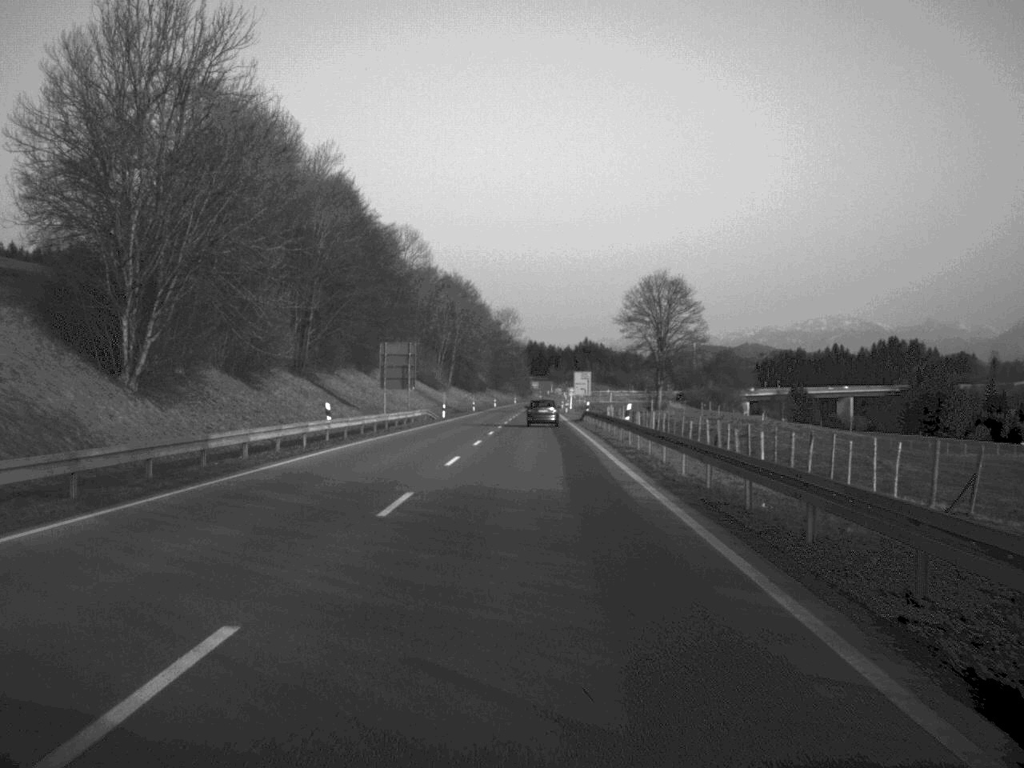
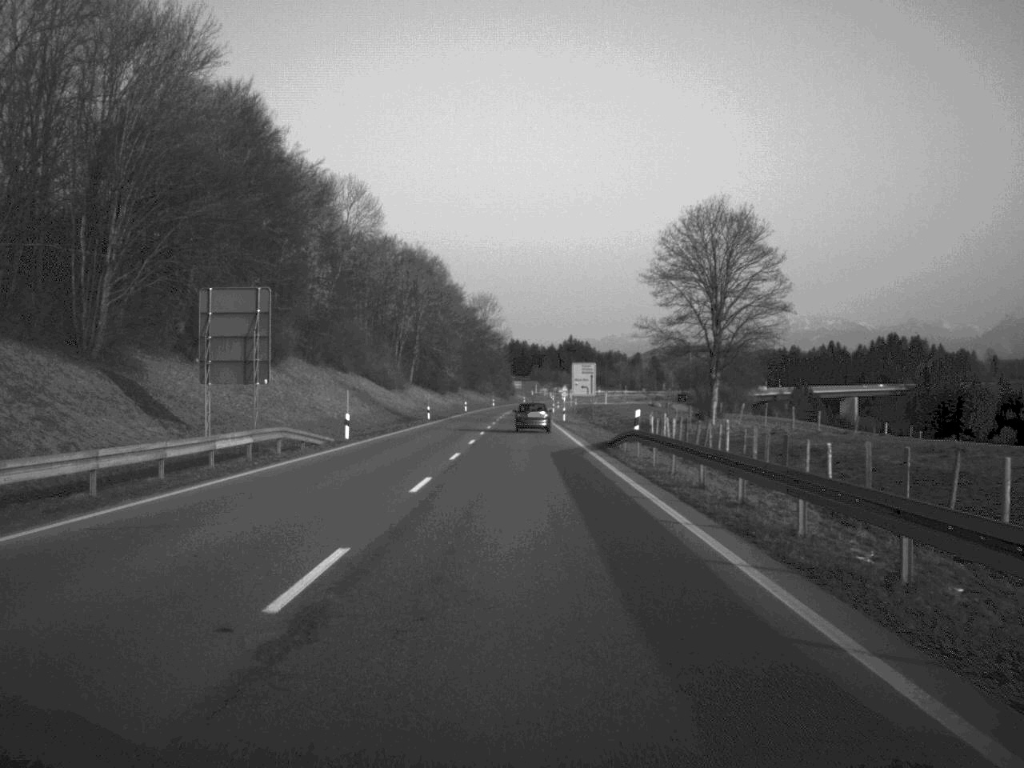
(+0.3, +42.7) m; +1°
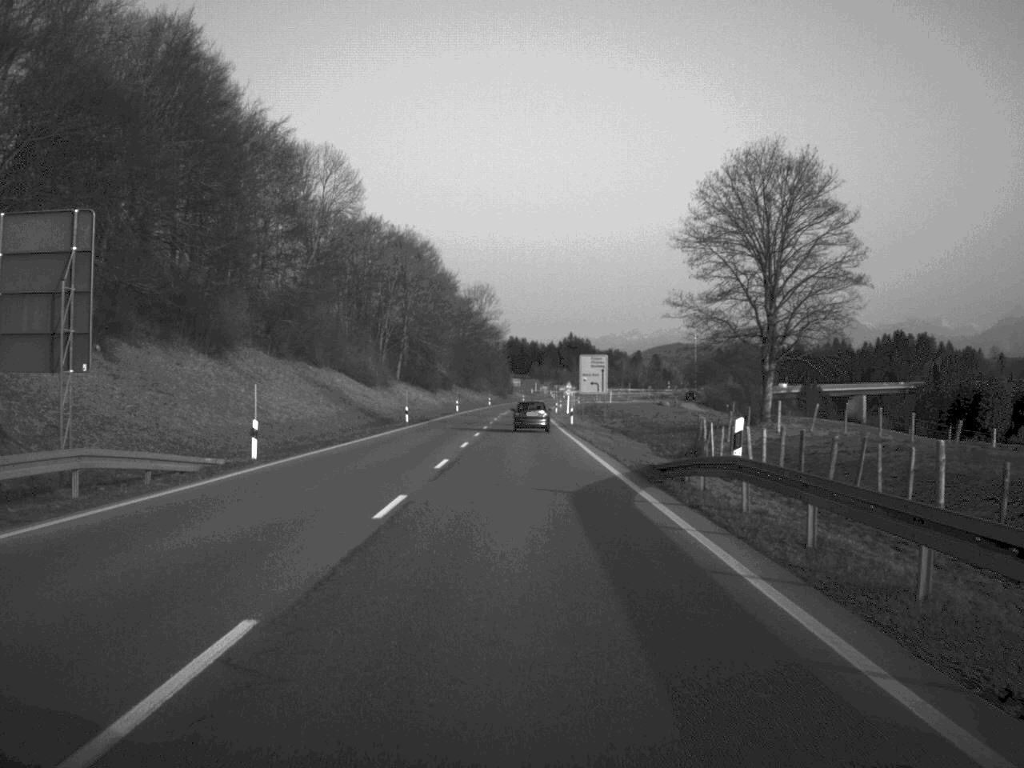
(0.0, +16.6) m; 0°
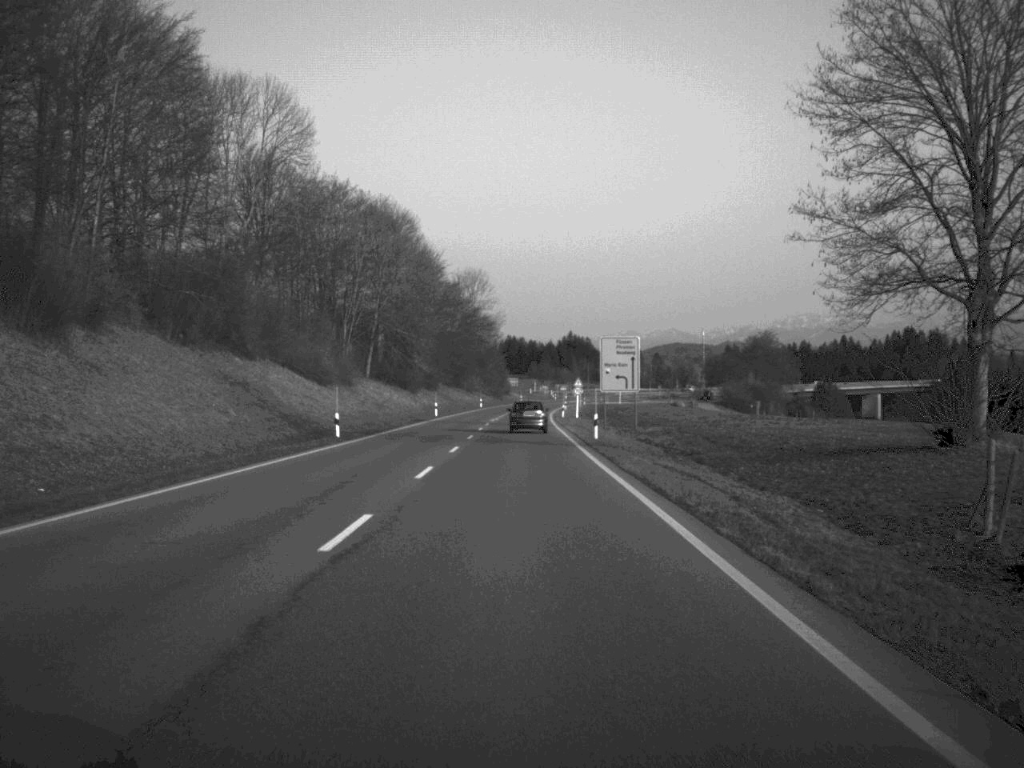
(0.0, +27.6) m; 0°
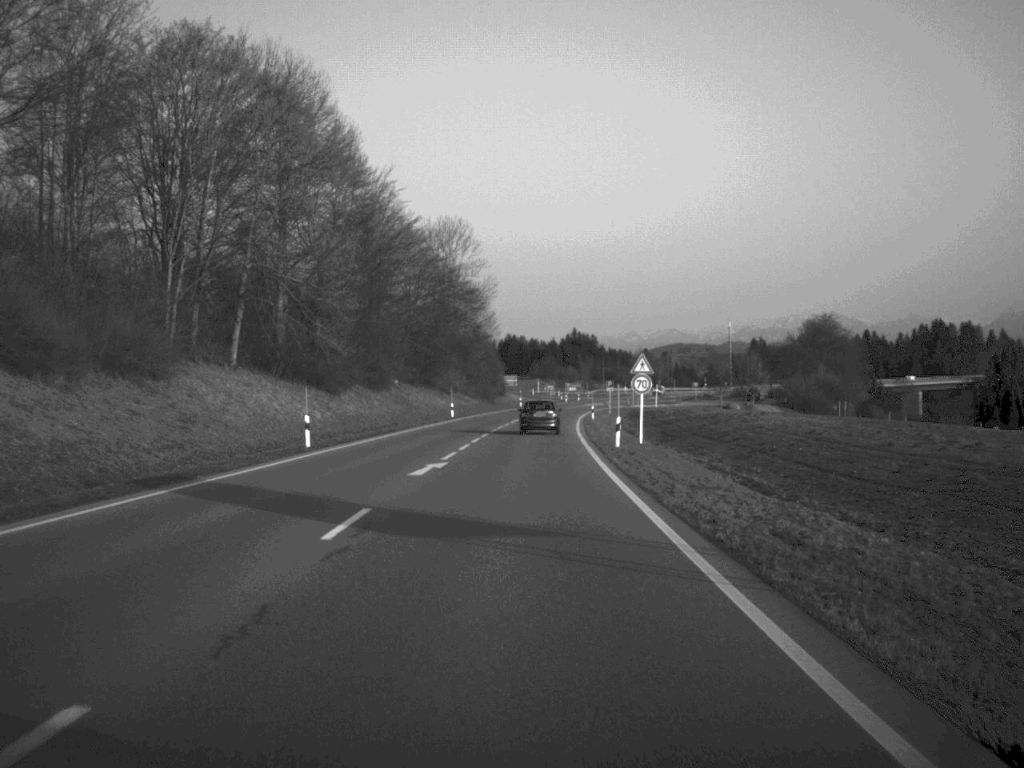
(+0.1, +58.2) m; 0°
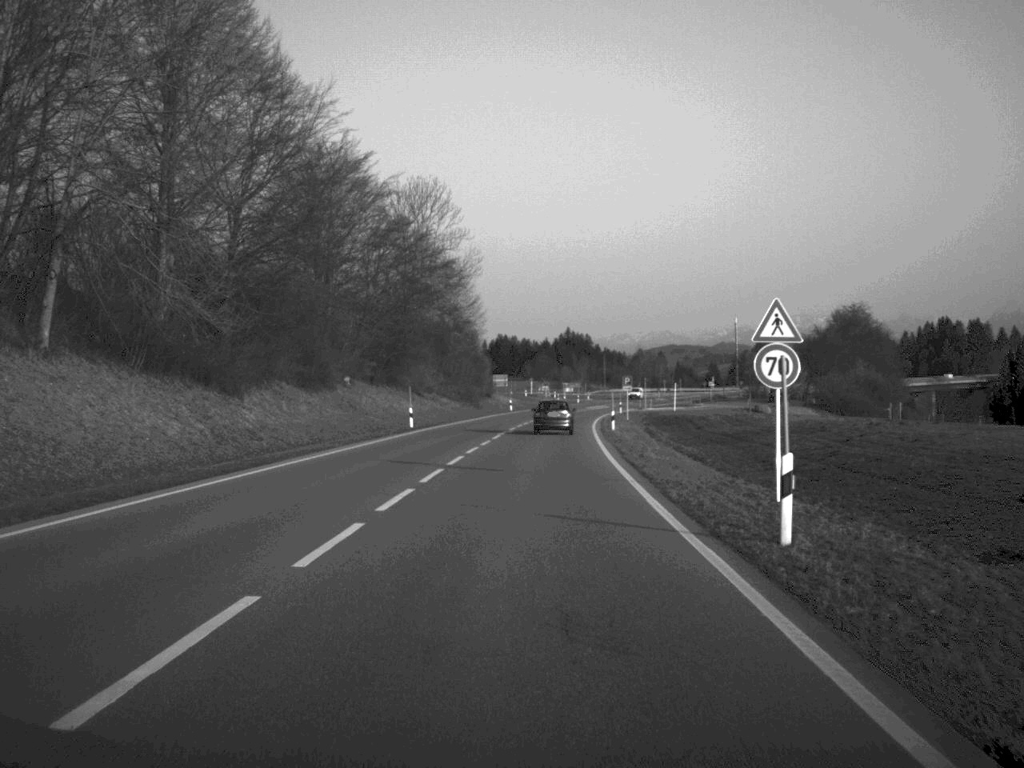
(+0.1, +26.7) m; 0°
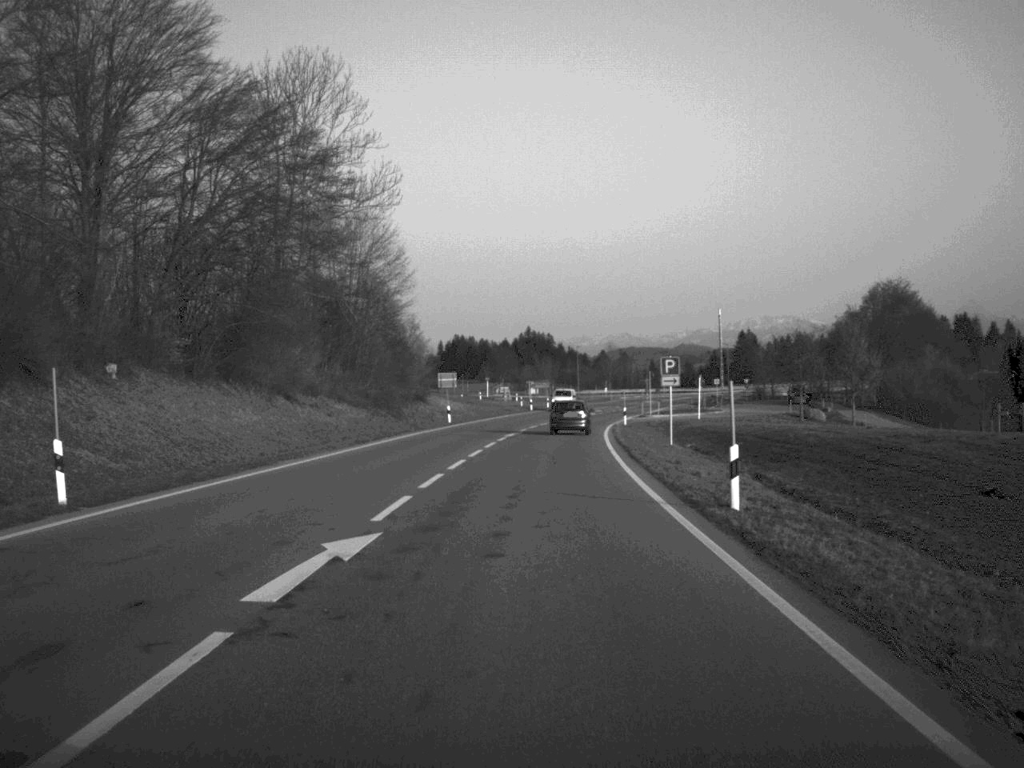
(+0.7, +43.3) m; +2°
